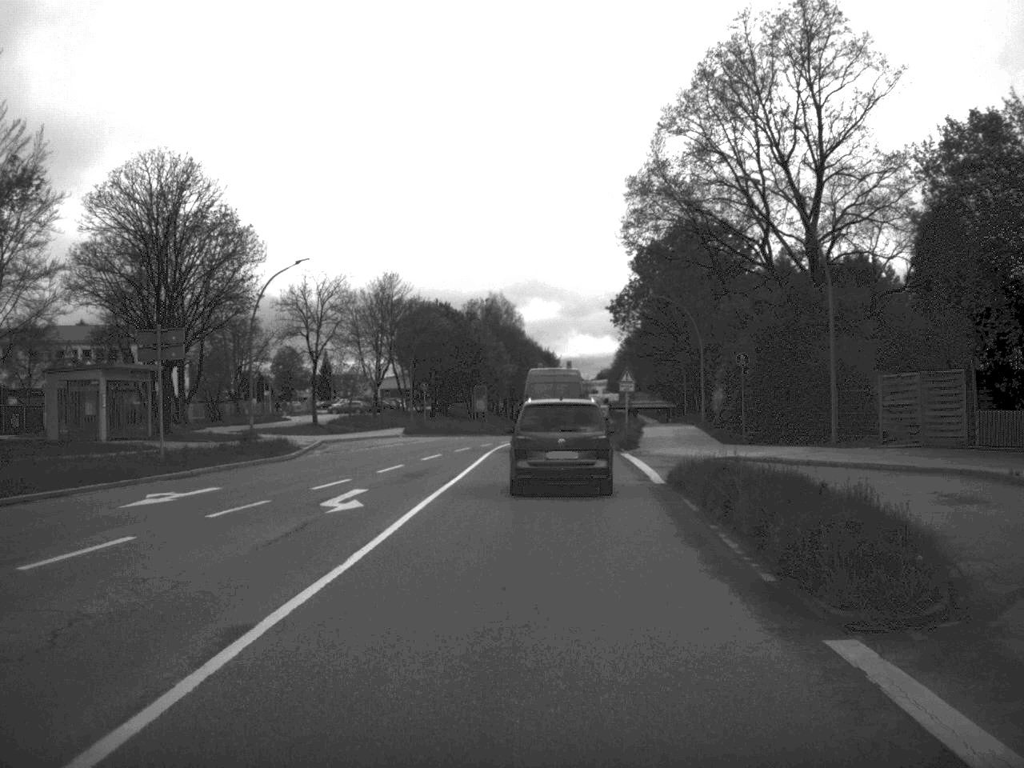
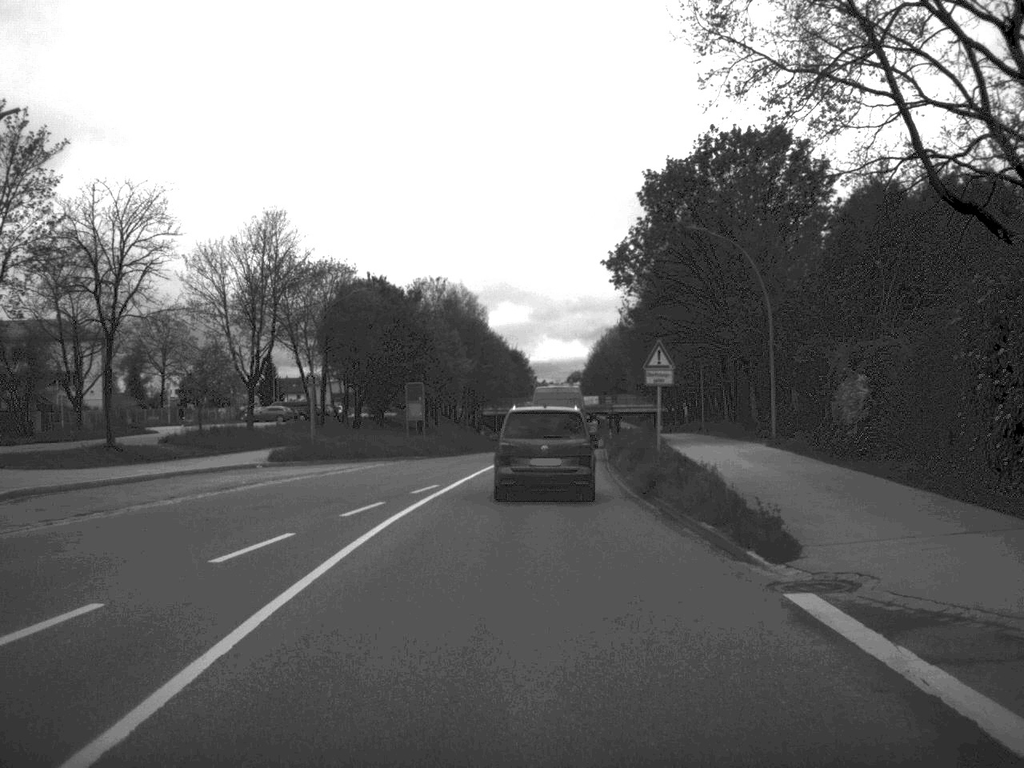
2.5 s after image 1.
(+0.4, +28.2) m; +1°
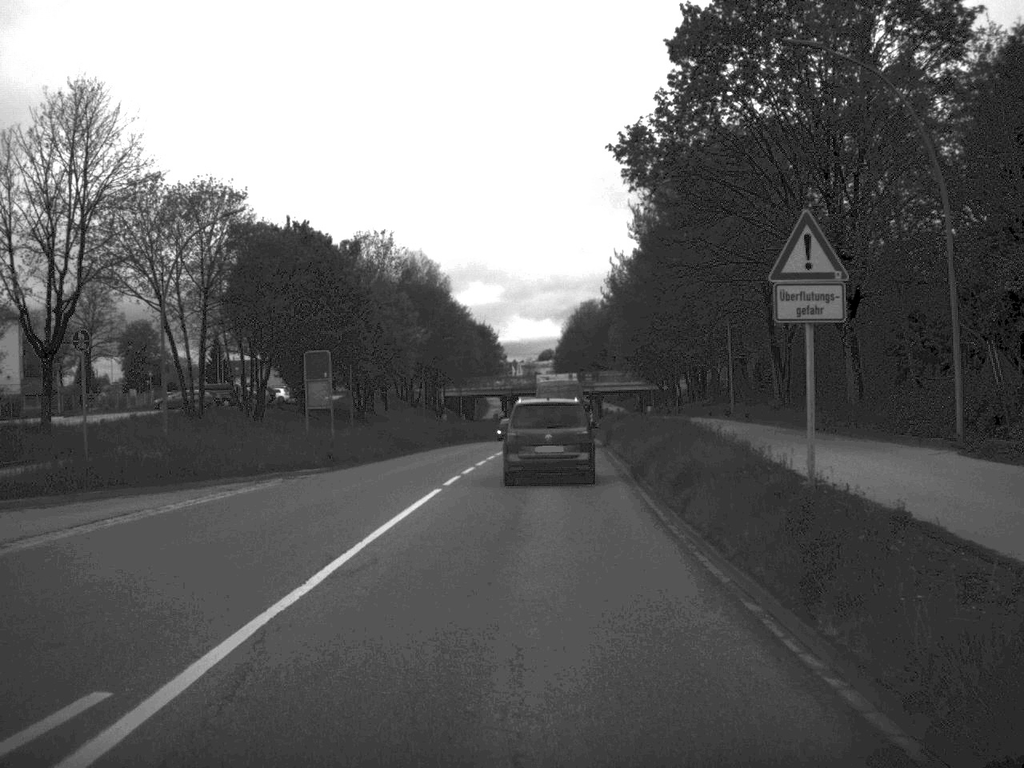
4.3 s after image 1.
(+0.2, +20.5) m; +1°
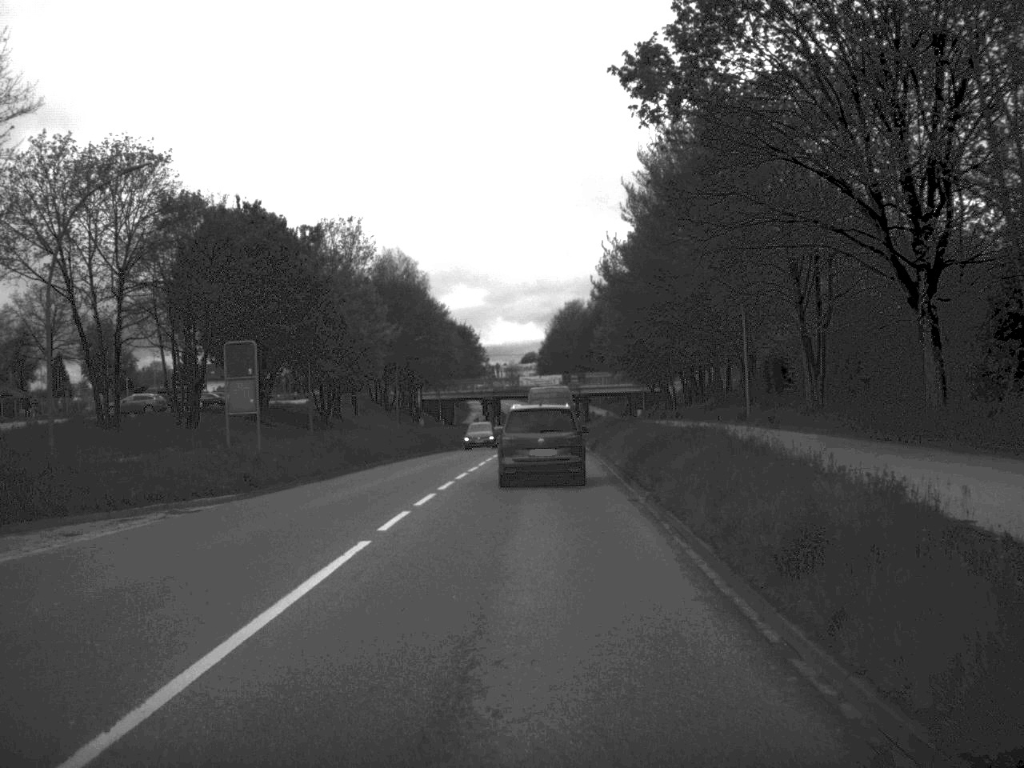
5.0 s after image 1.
(+0.1, +8.3) m; +1°
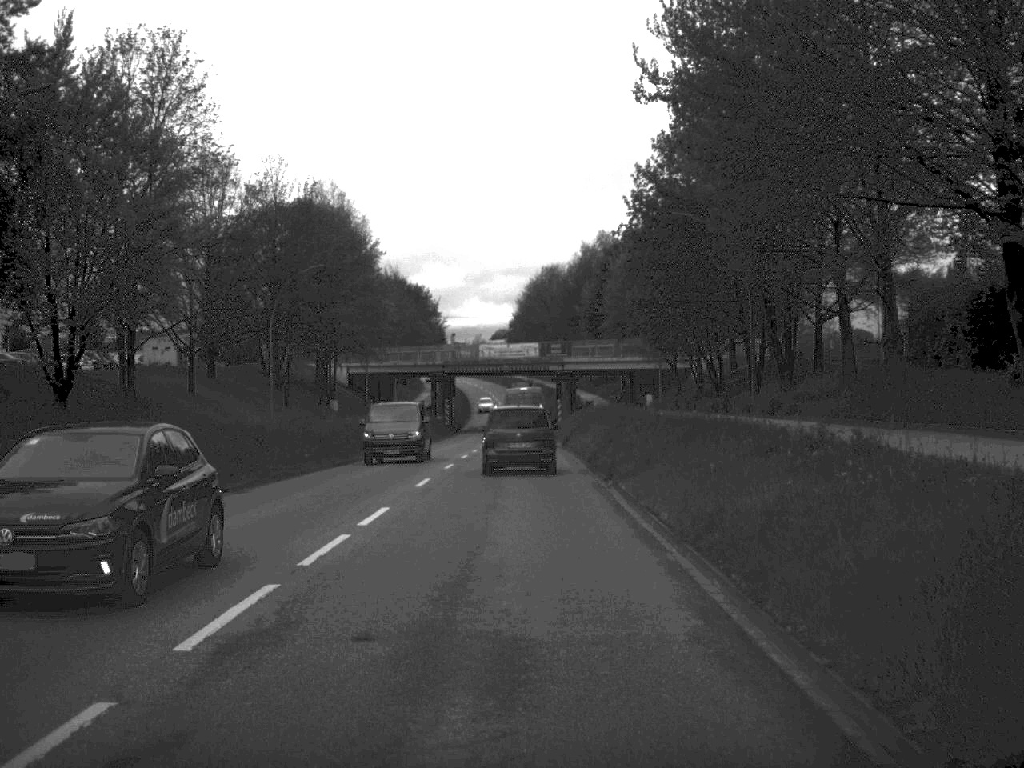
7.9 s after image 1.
(+0.6, +39.3) m; +1°
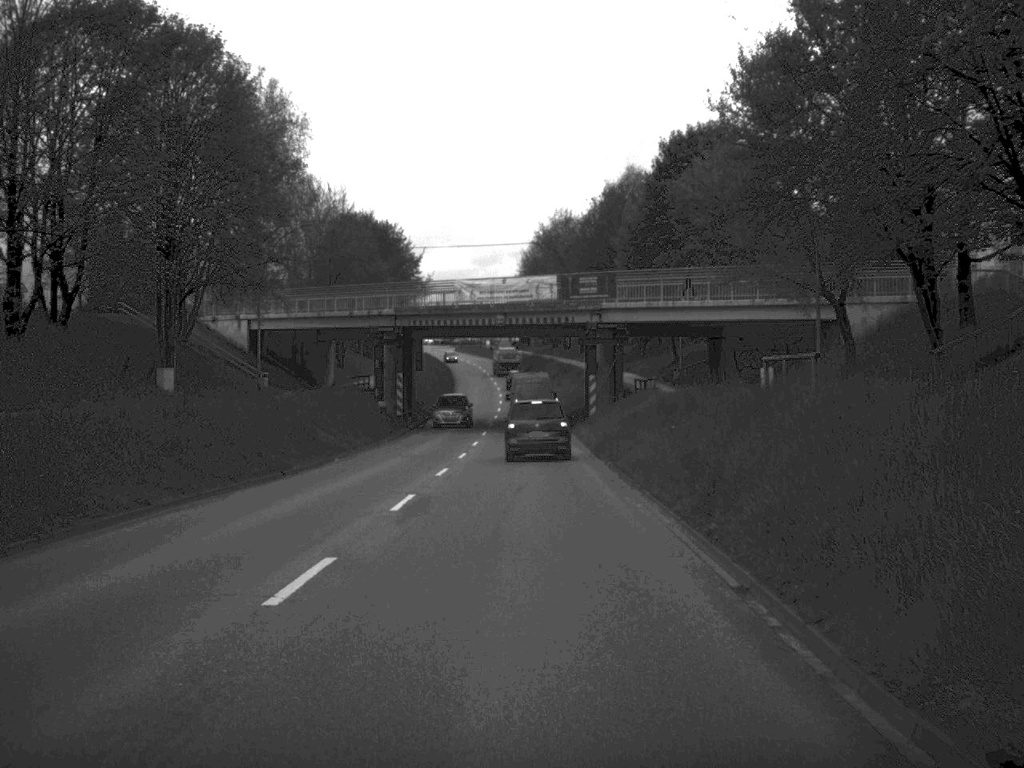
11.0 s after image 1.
(-0.2, +42.2) m; 0°
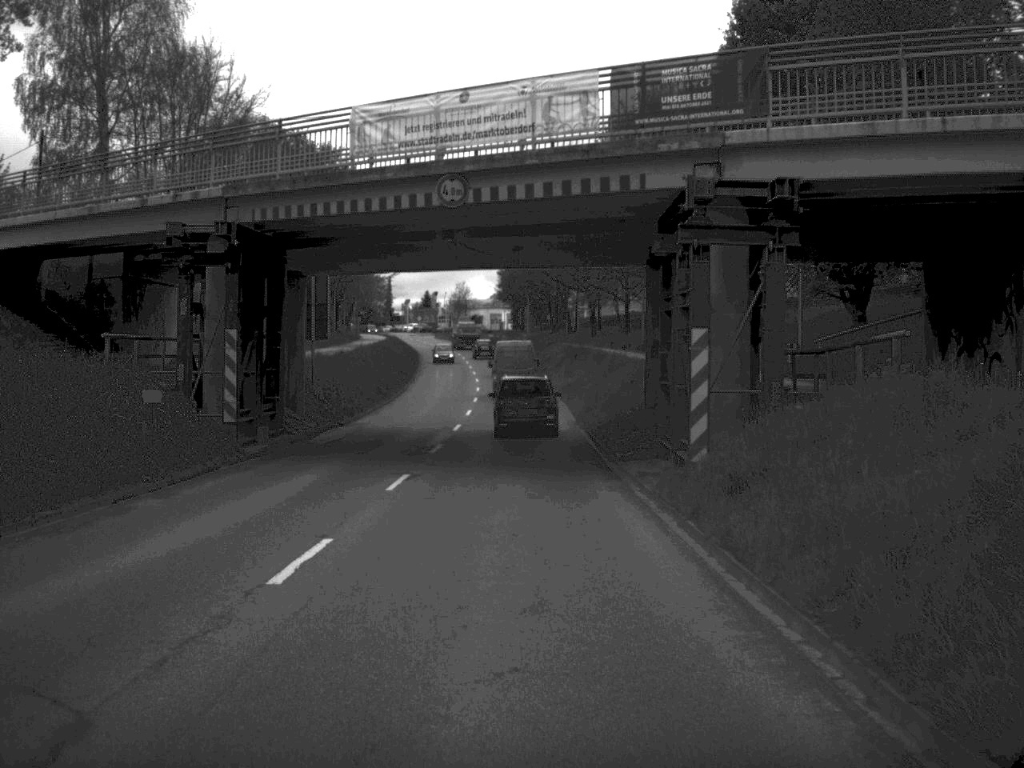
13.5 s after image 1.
(+0.1, +34.8) m; 0°
